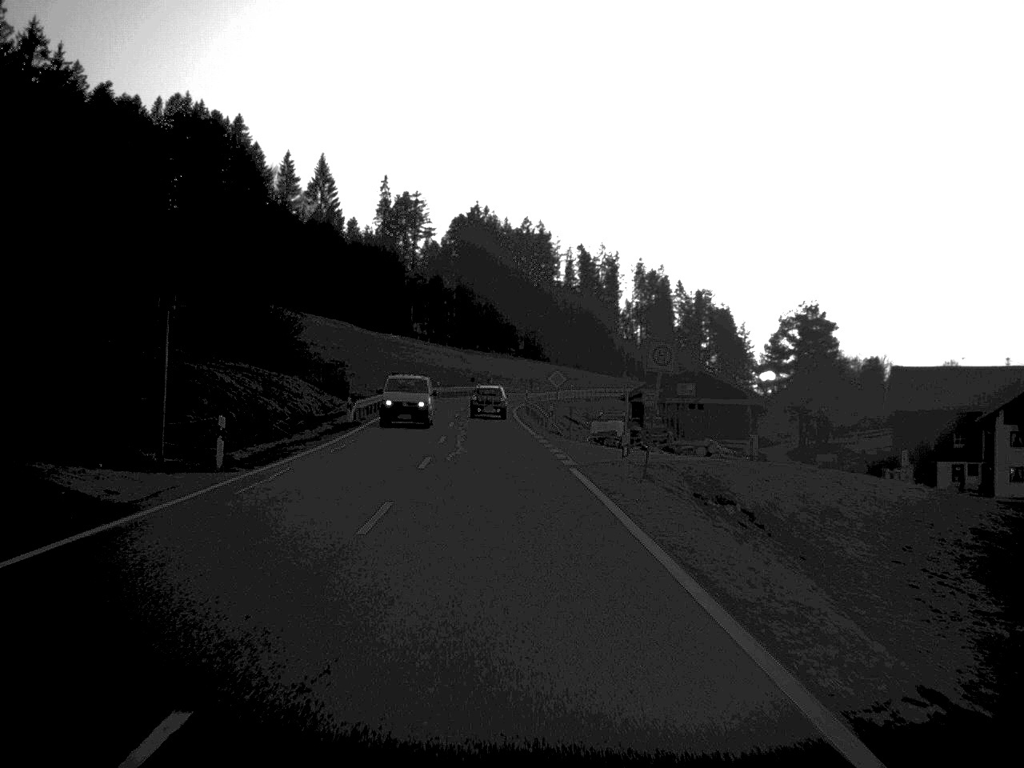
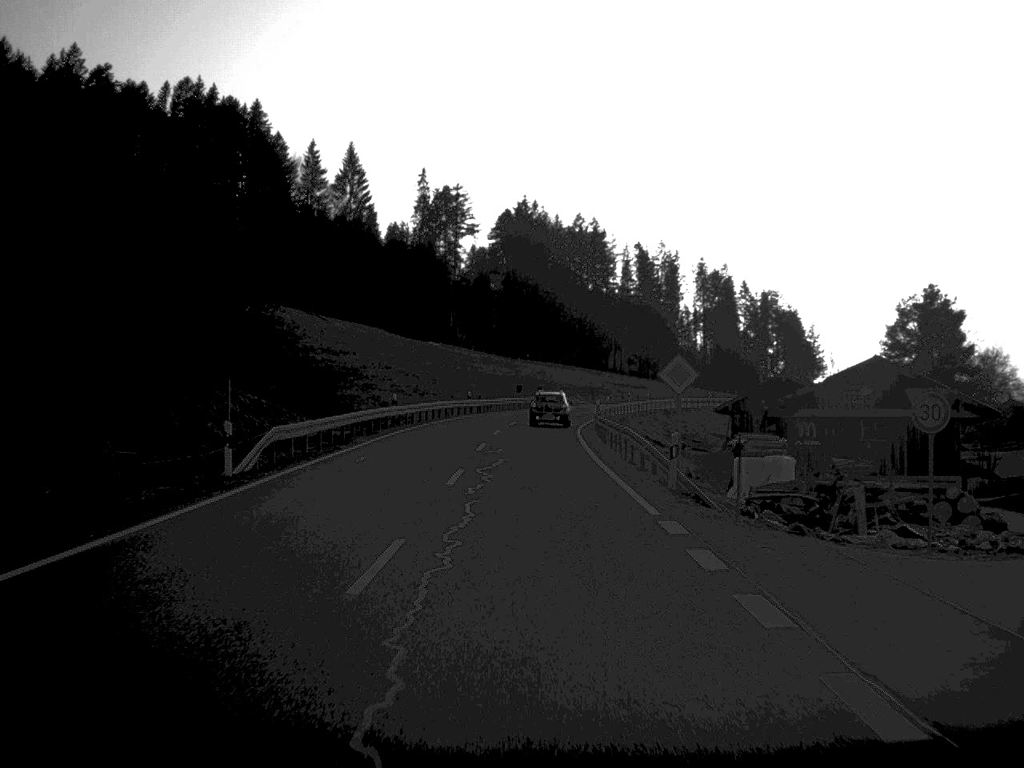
(-0.6, +27.7) m; -2°
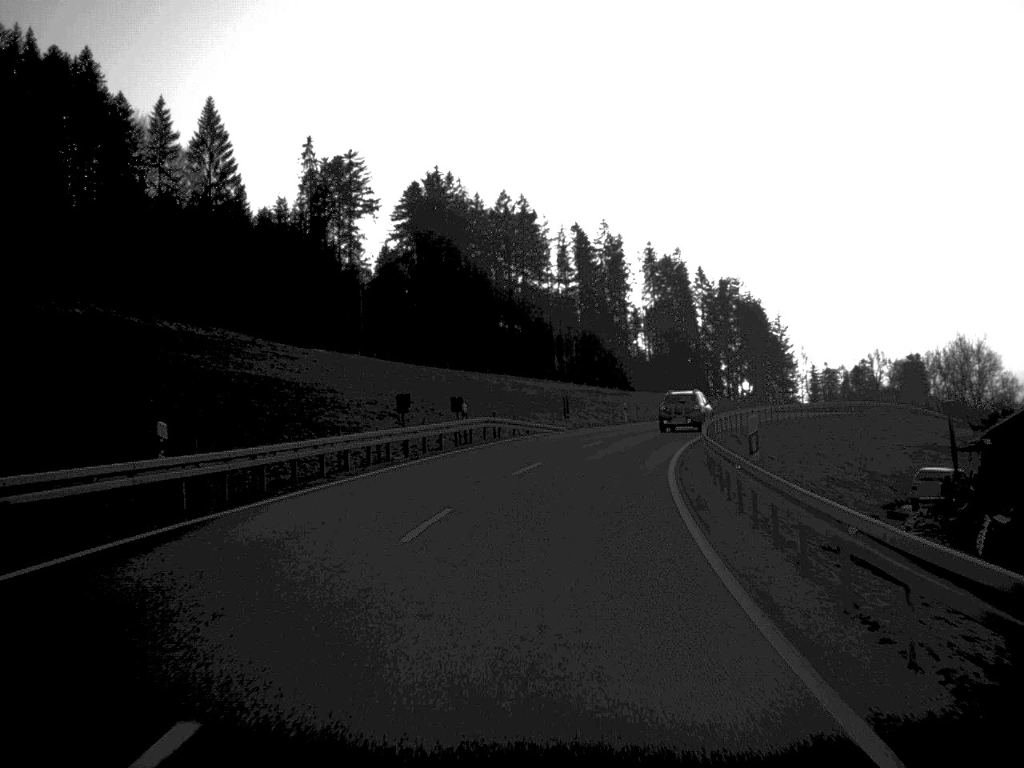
(+0.9, +55.2) m; +4°
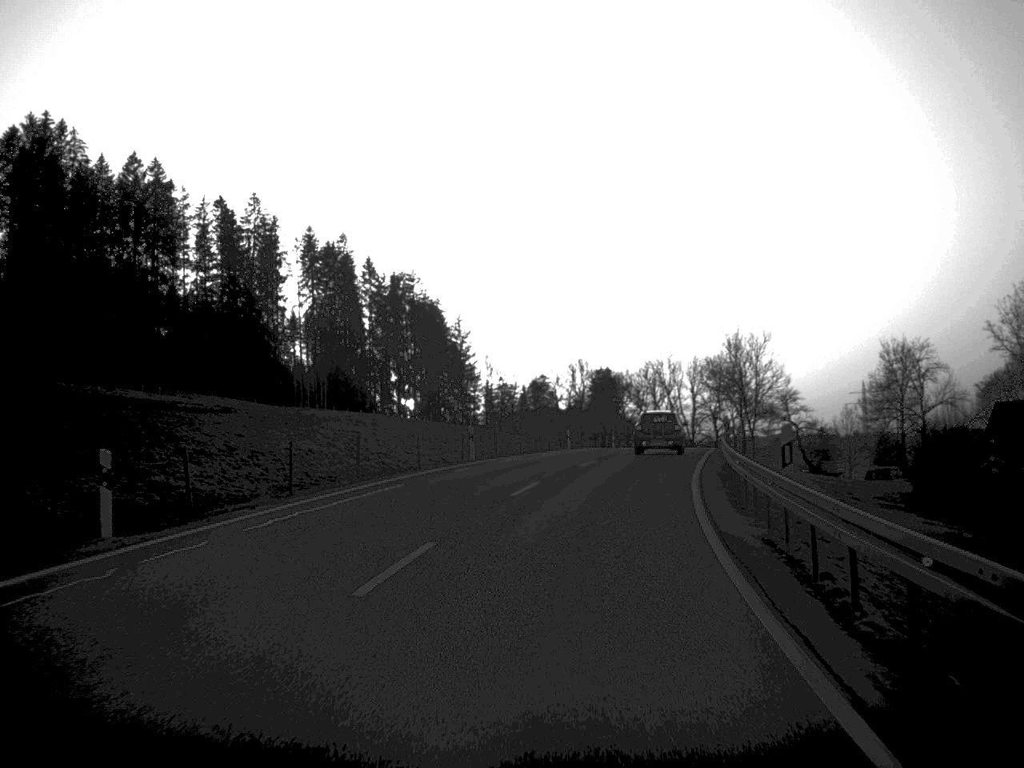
(+6.0, +49.7) m; +15°
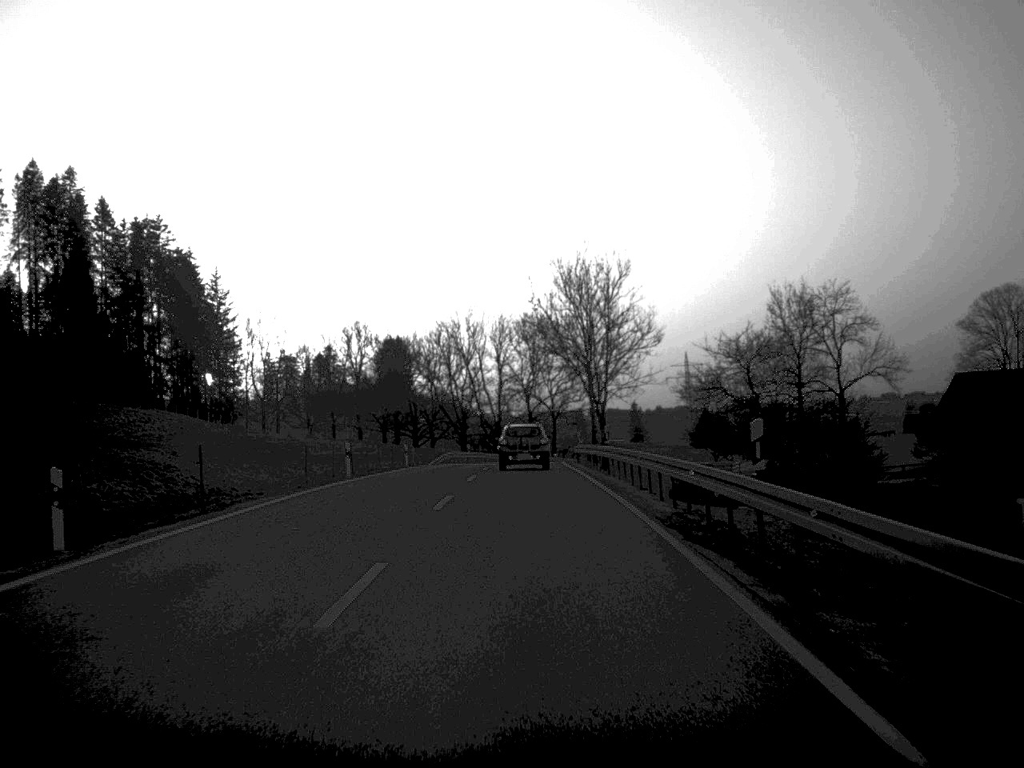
(+4.9, +48.0) m; +9°
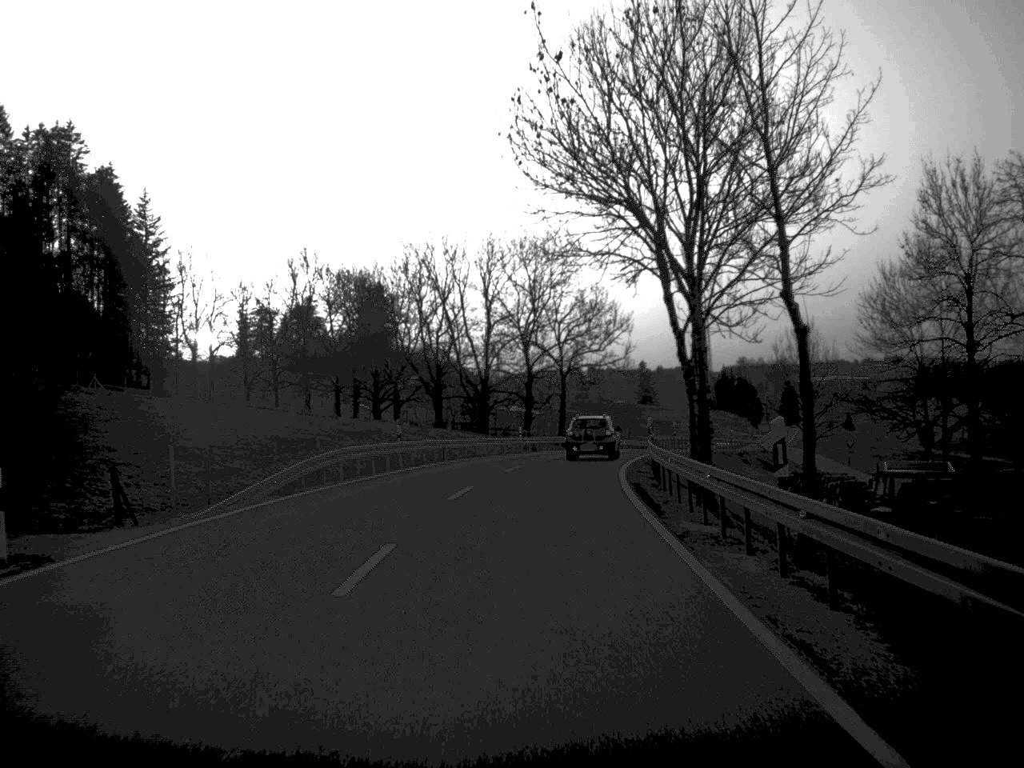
(0.0, +45.9) m; 0°
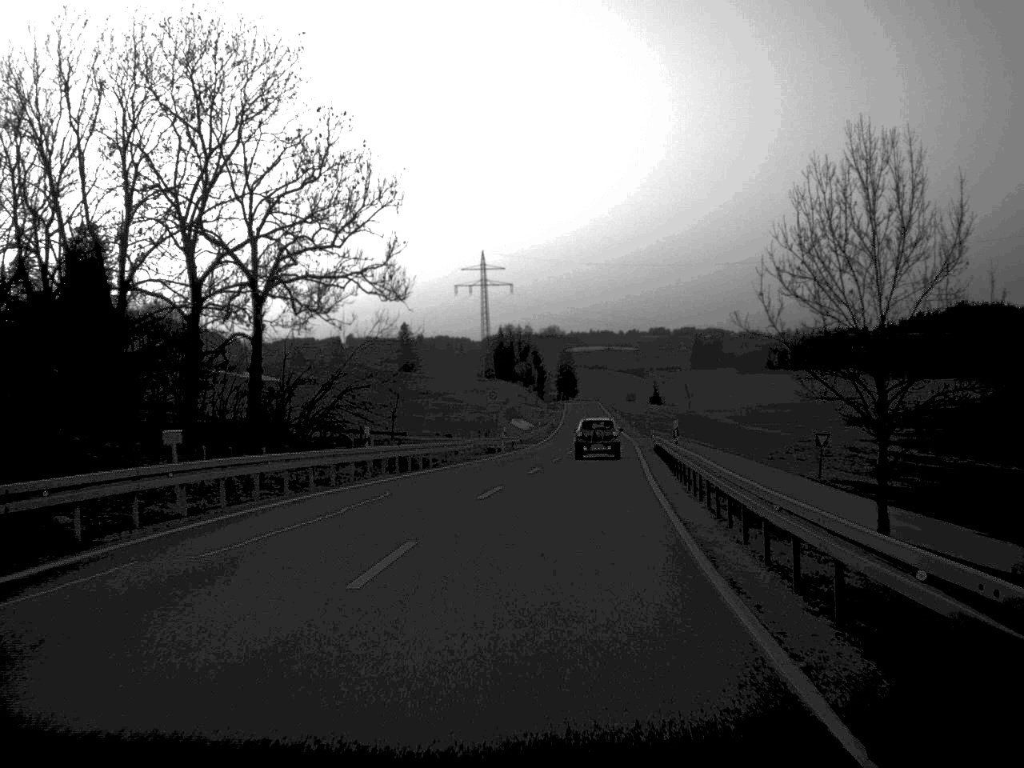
(+4.5, +58.0) m; +11°
